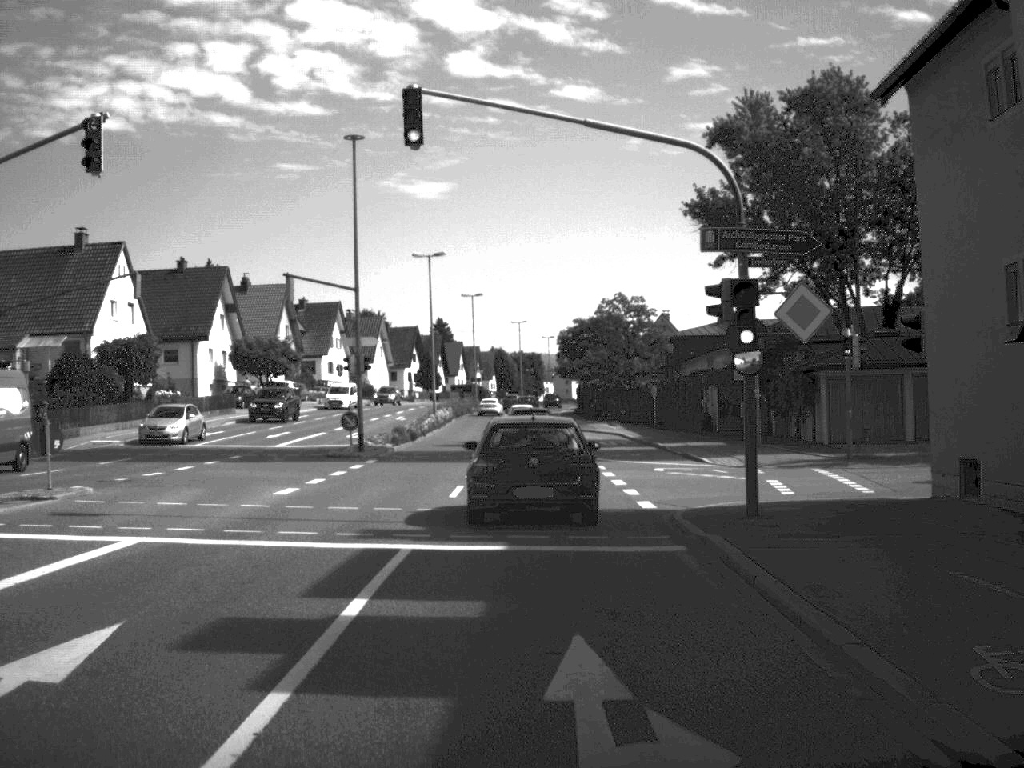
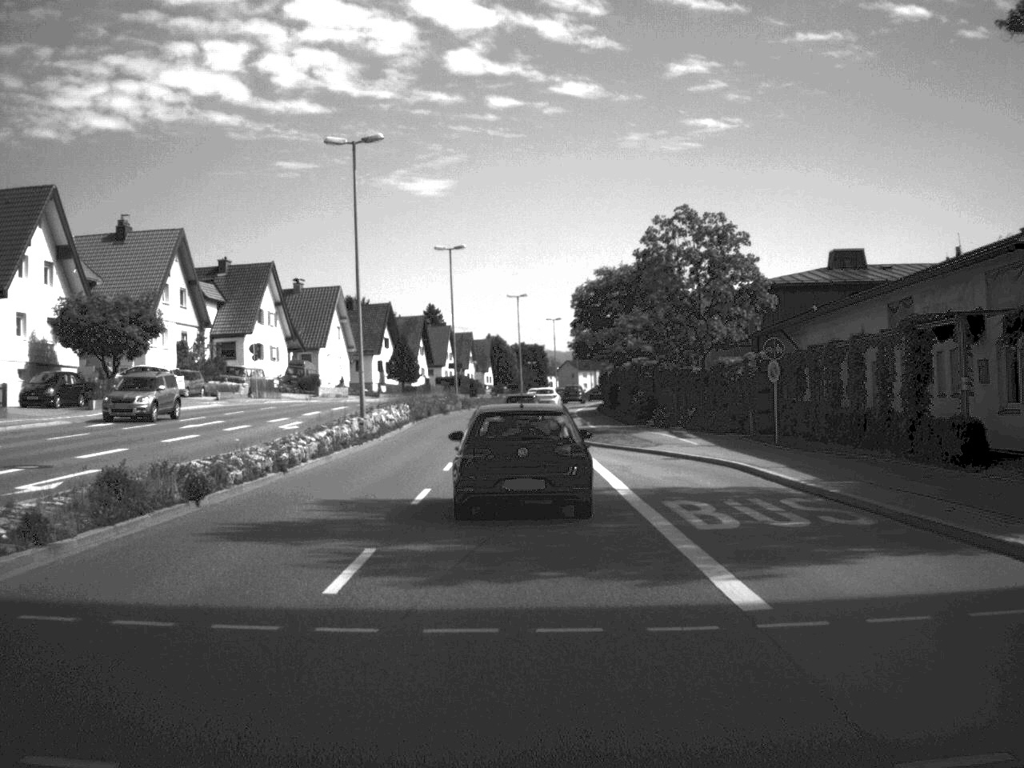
(+0.1, +33.9) m; 0°
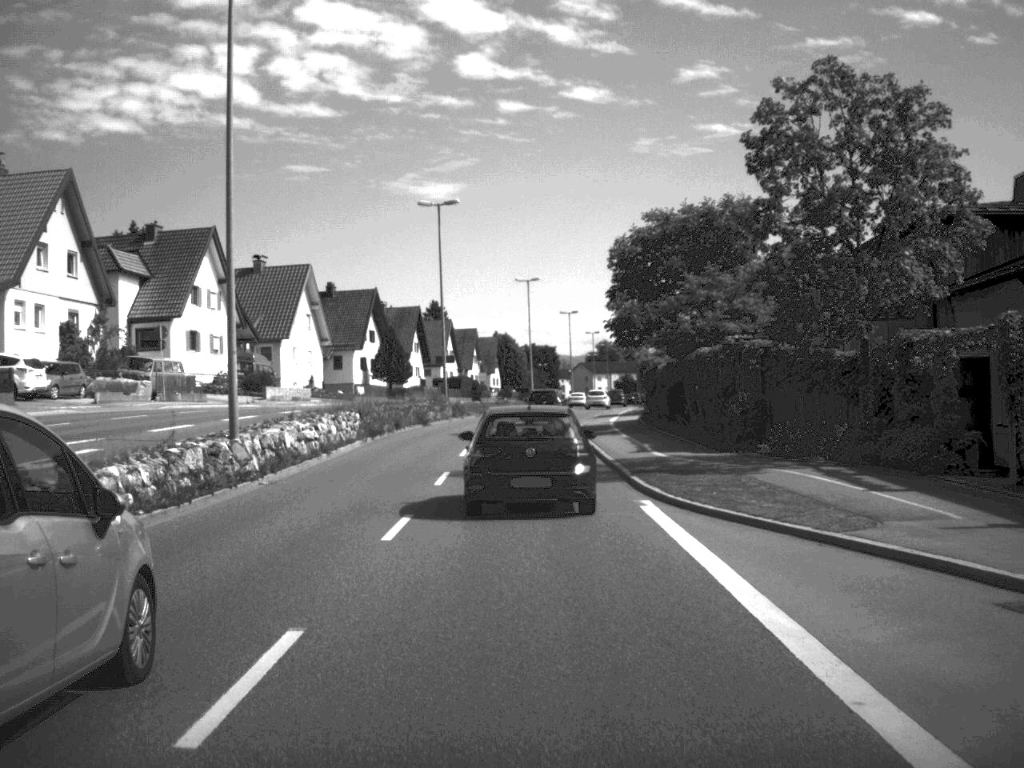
(-0.2, +21.3) m; -1°
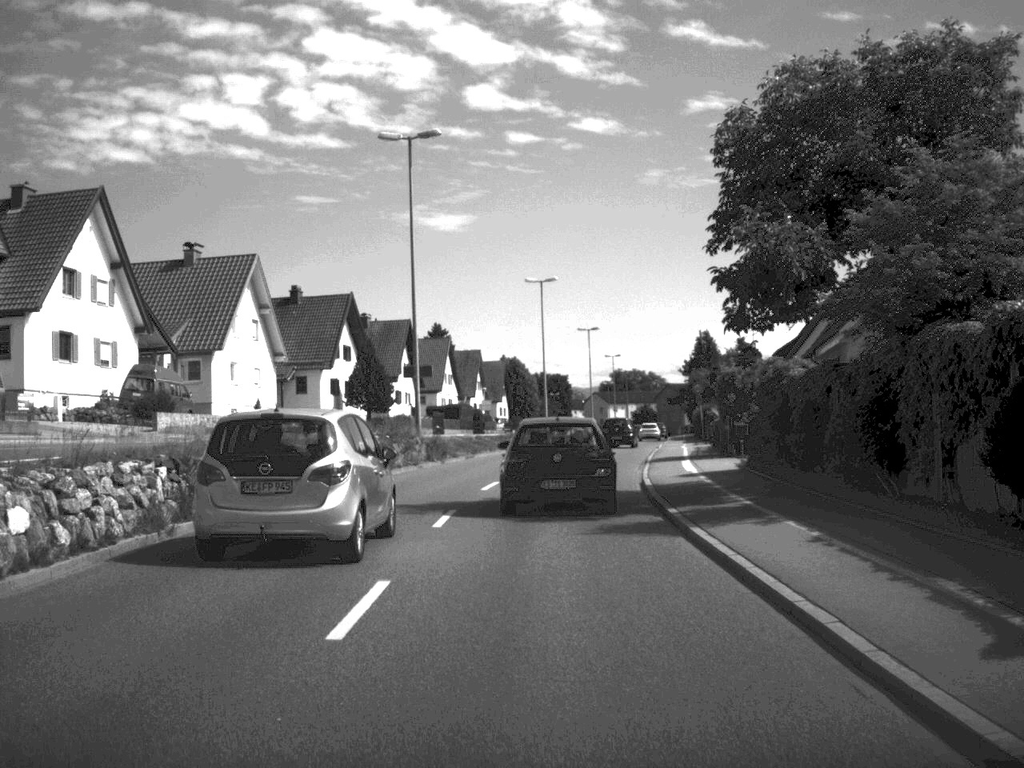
(-0.2, +22.2) m; -1°
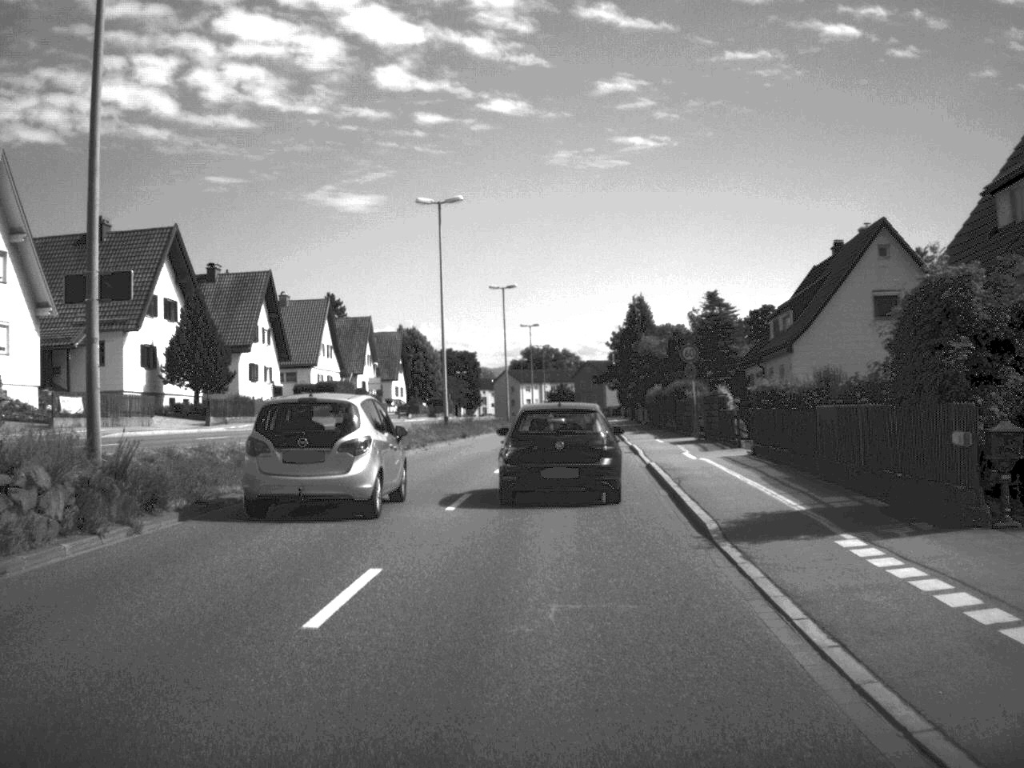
(+0.7, +25.9) m; +4°
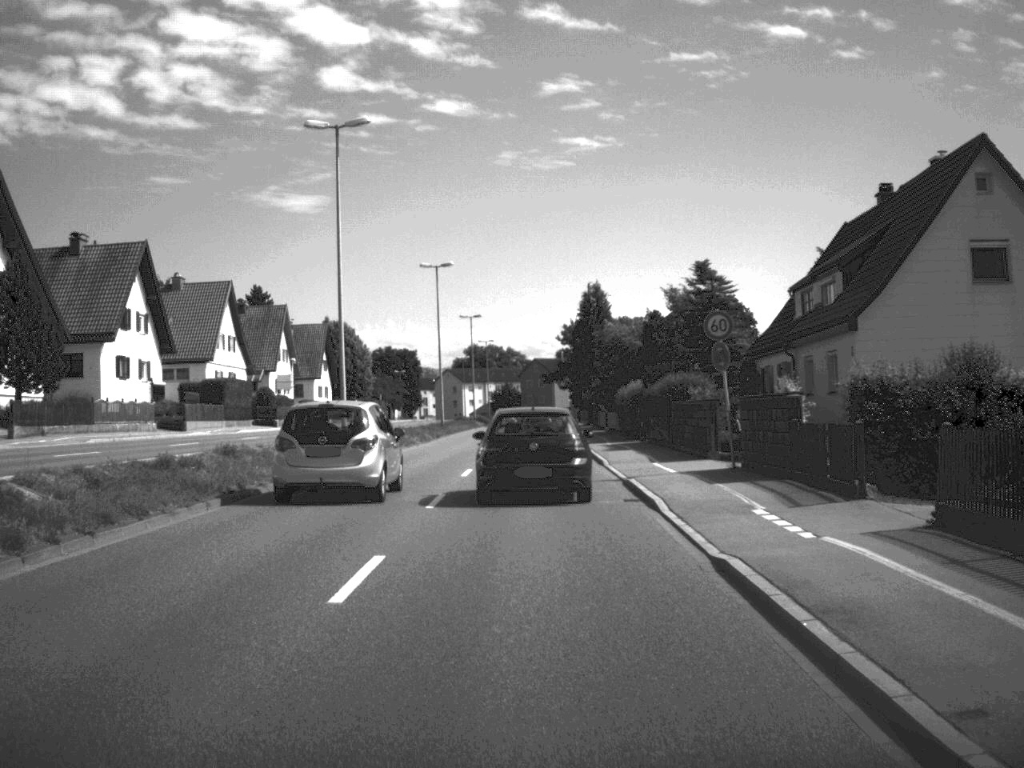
(+0.4, +16.5) m; +2°
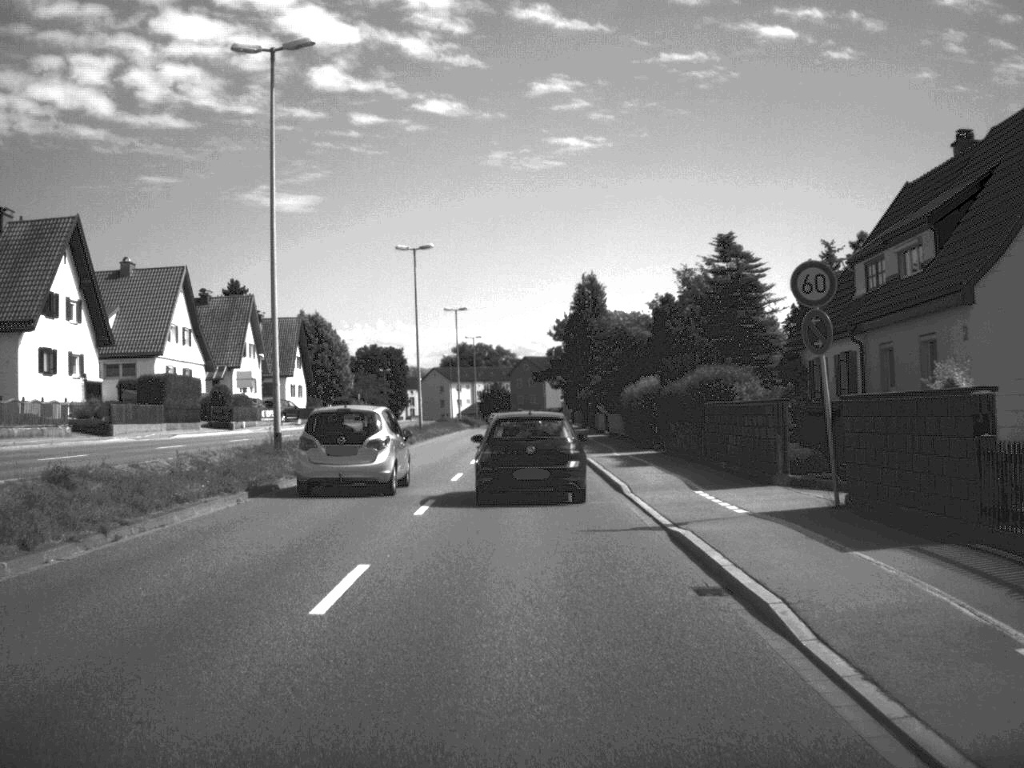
(0.0, +9.3) m; 0°
